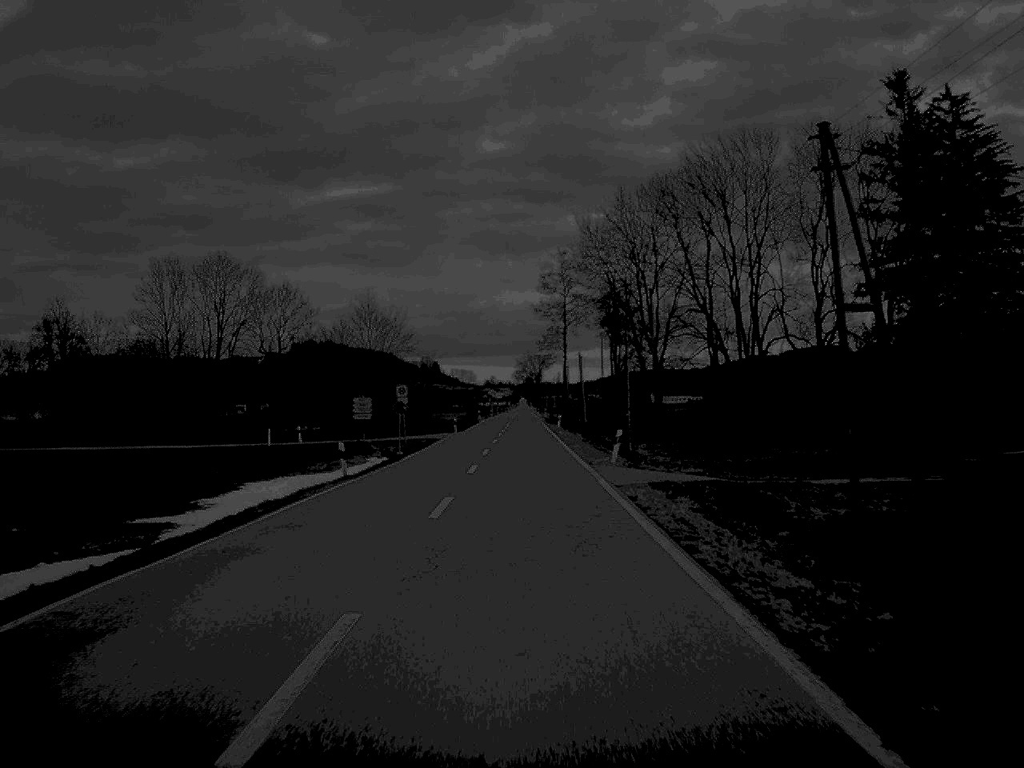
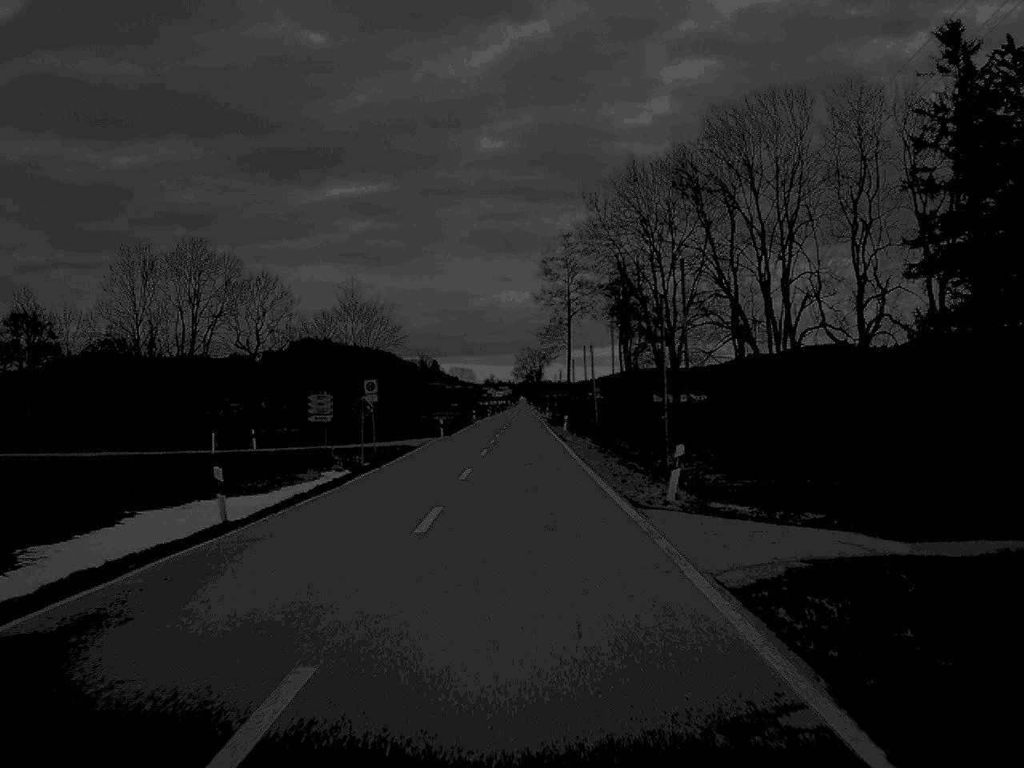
(0.0, +14.2) m; 0°
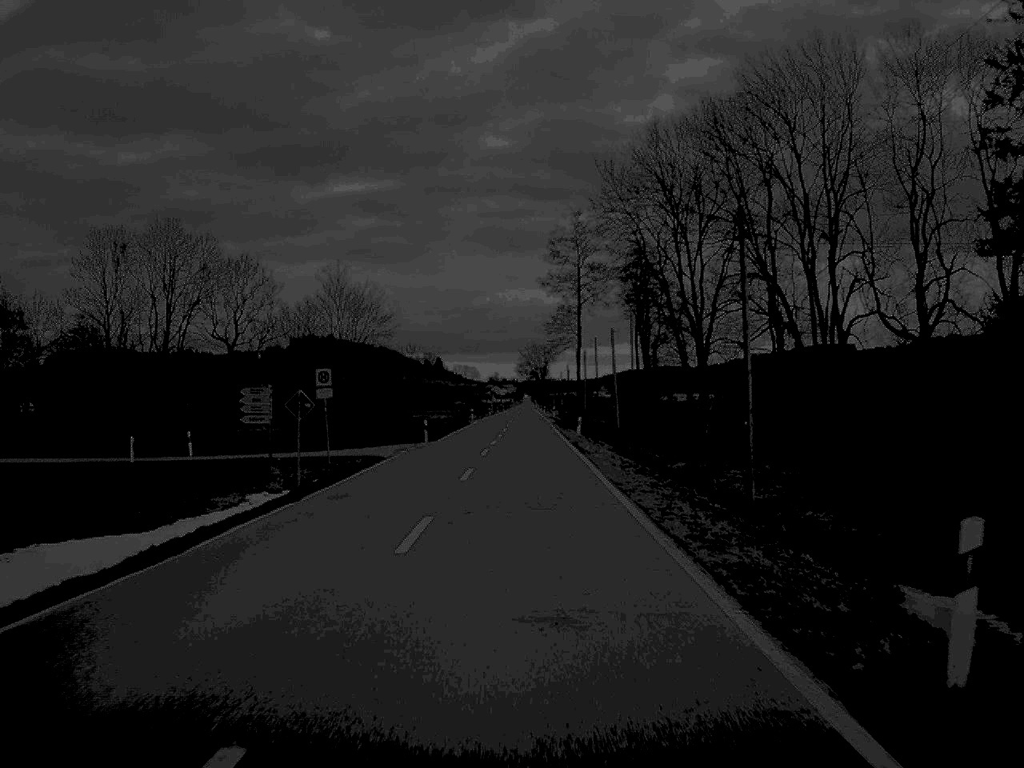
(0.0, +14.2) m; 0°
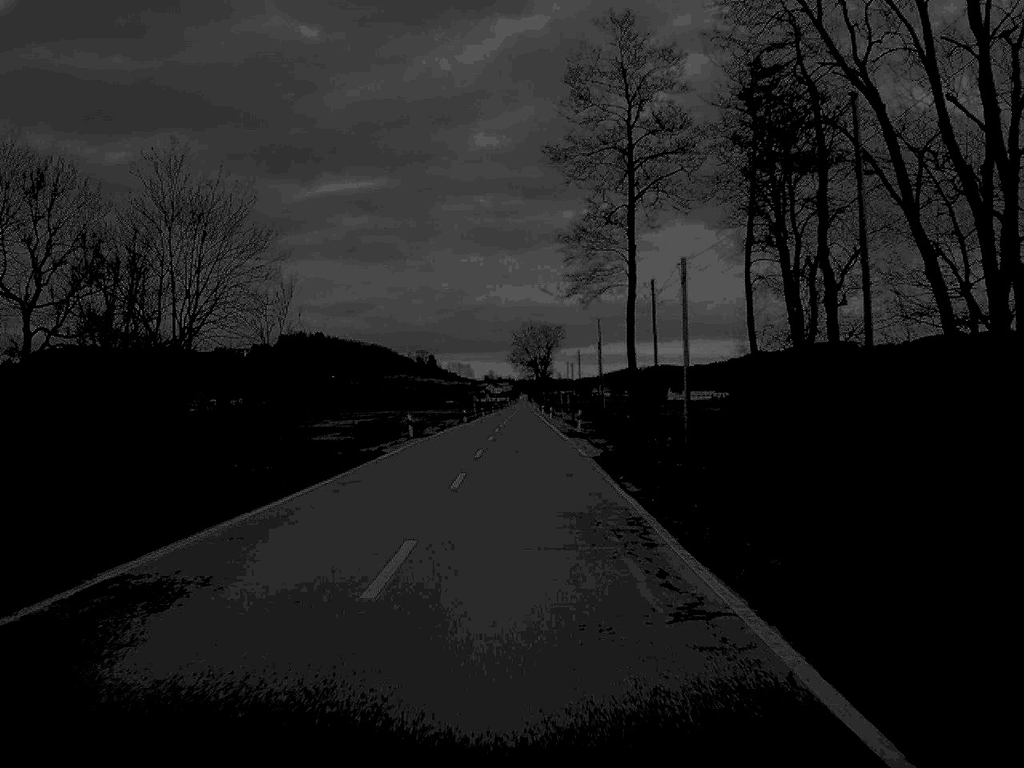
(0.0, +60.0) m; 0°
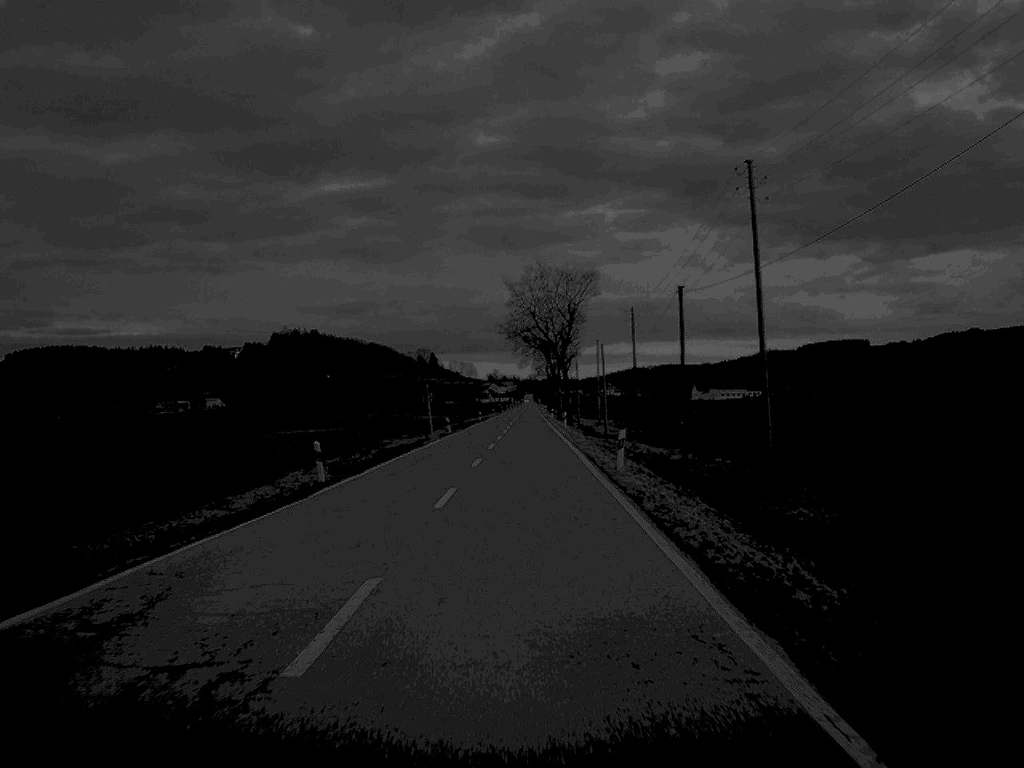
(0.0, +75.6) m; 0°
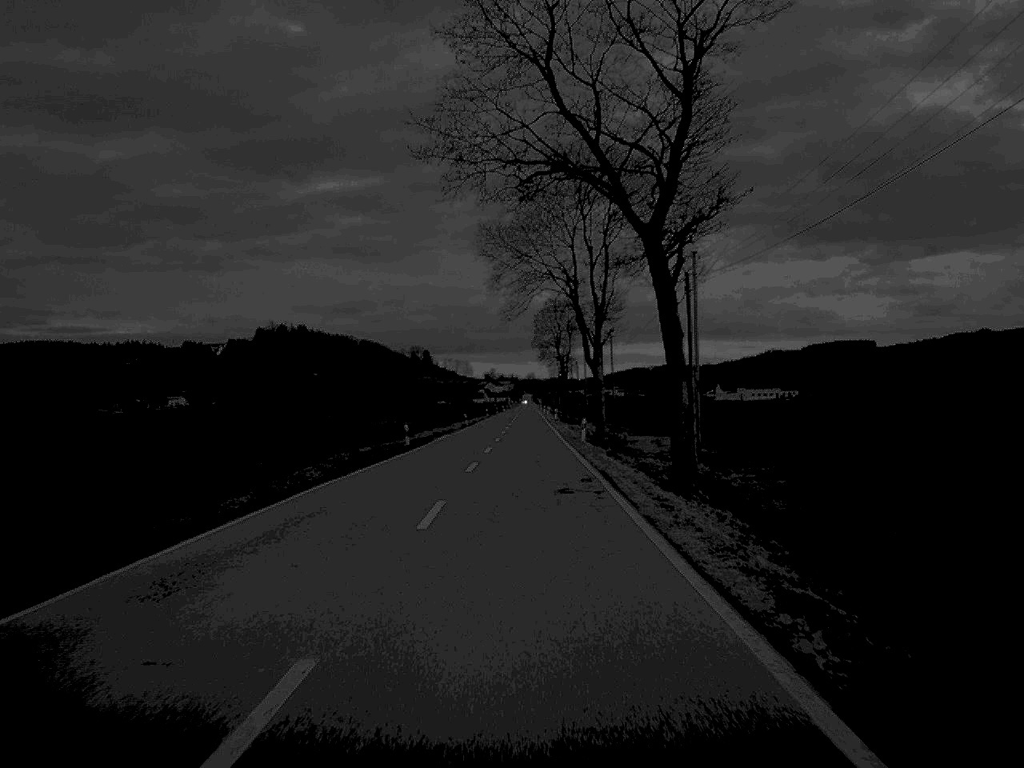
(+0.2, +77.0) m; 0°
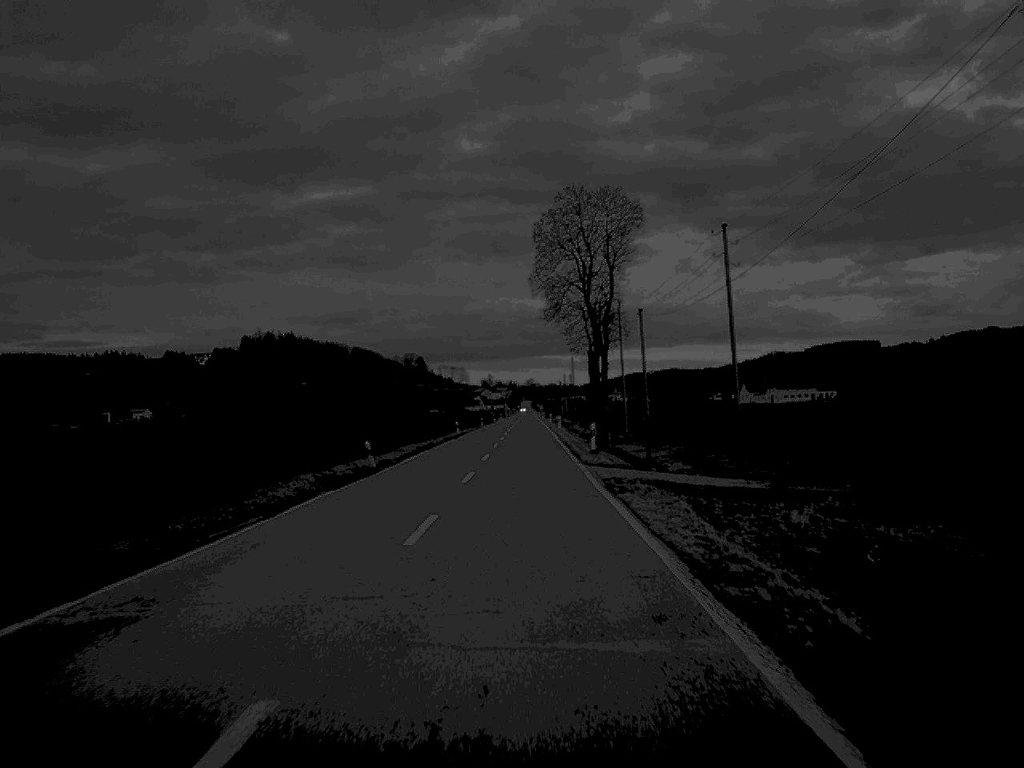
(+0.2, +61.6) m; 0°
